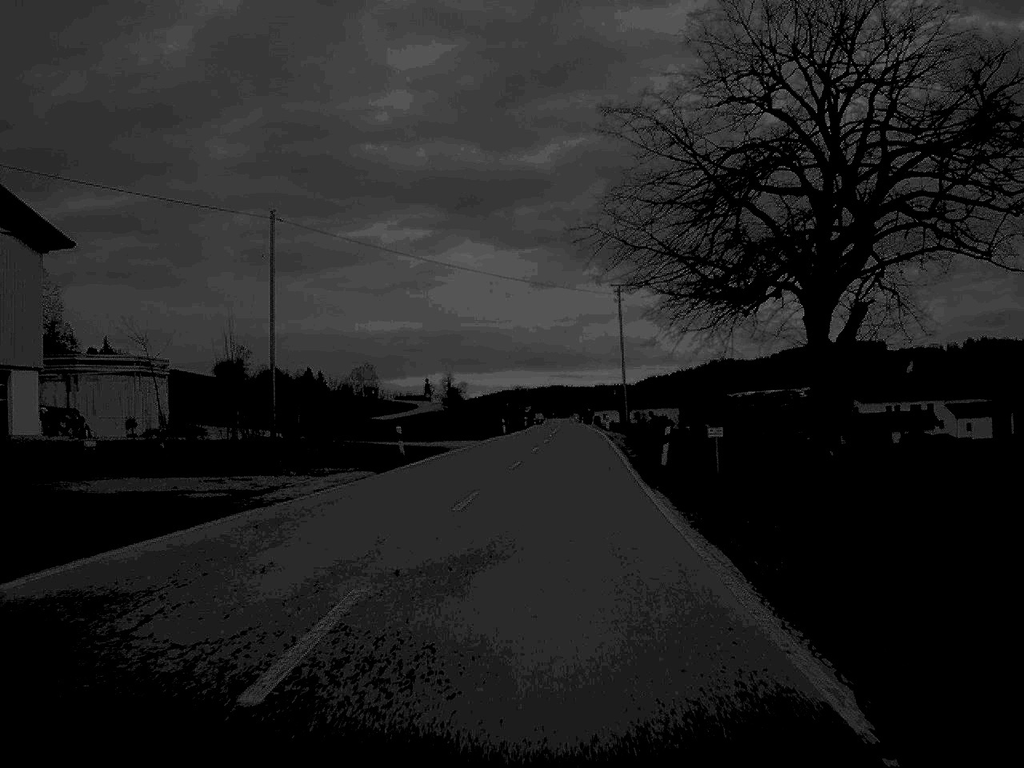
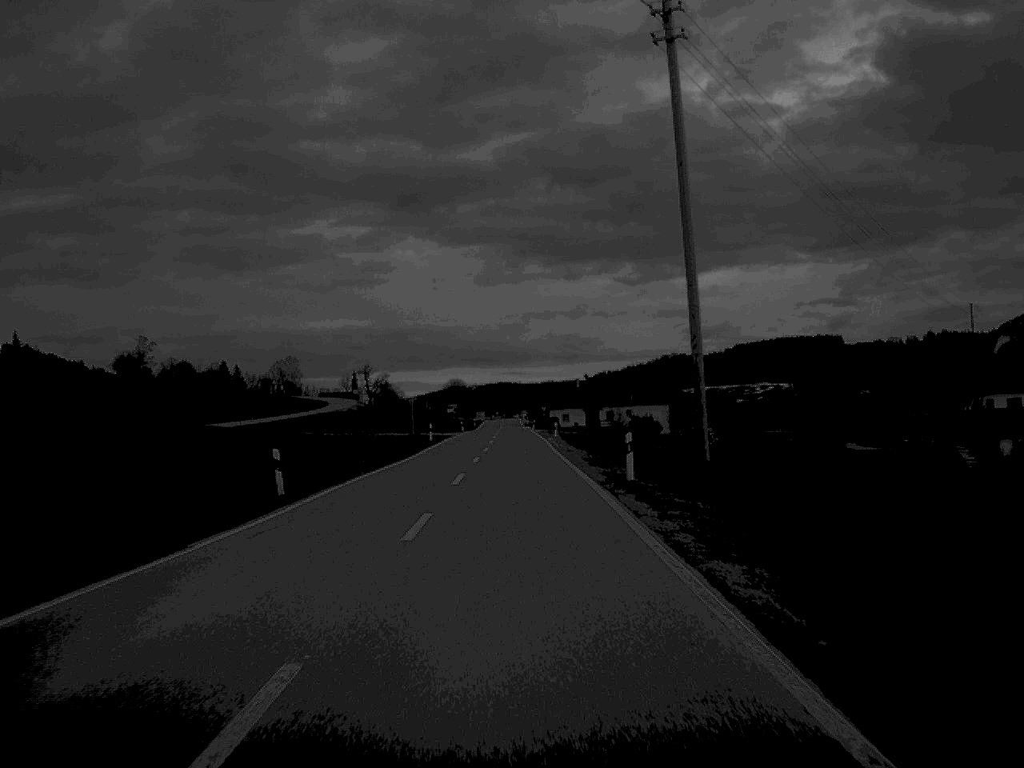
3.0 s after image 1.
(+2.4, +64.3) m; +2°
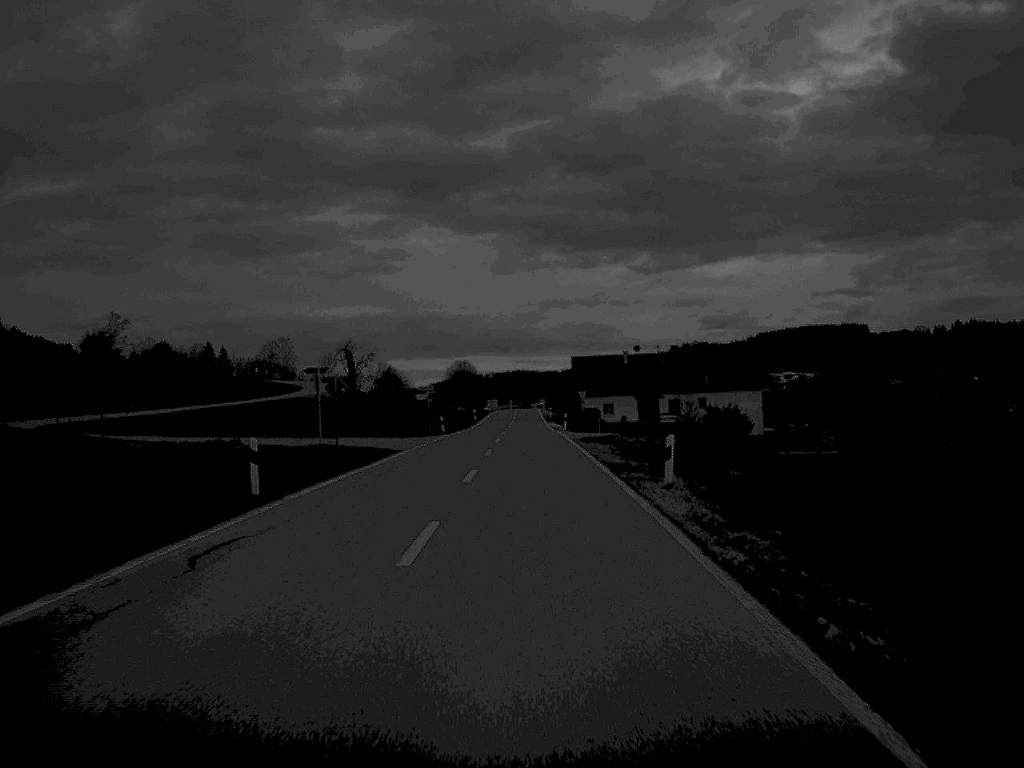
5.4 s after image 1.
(-0.5, +52.8) m; -1°
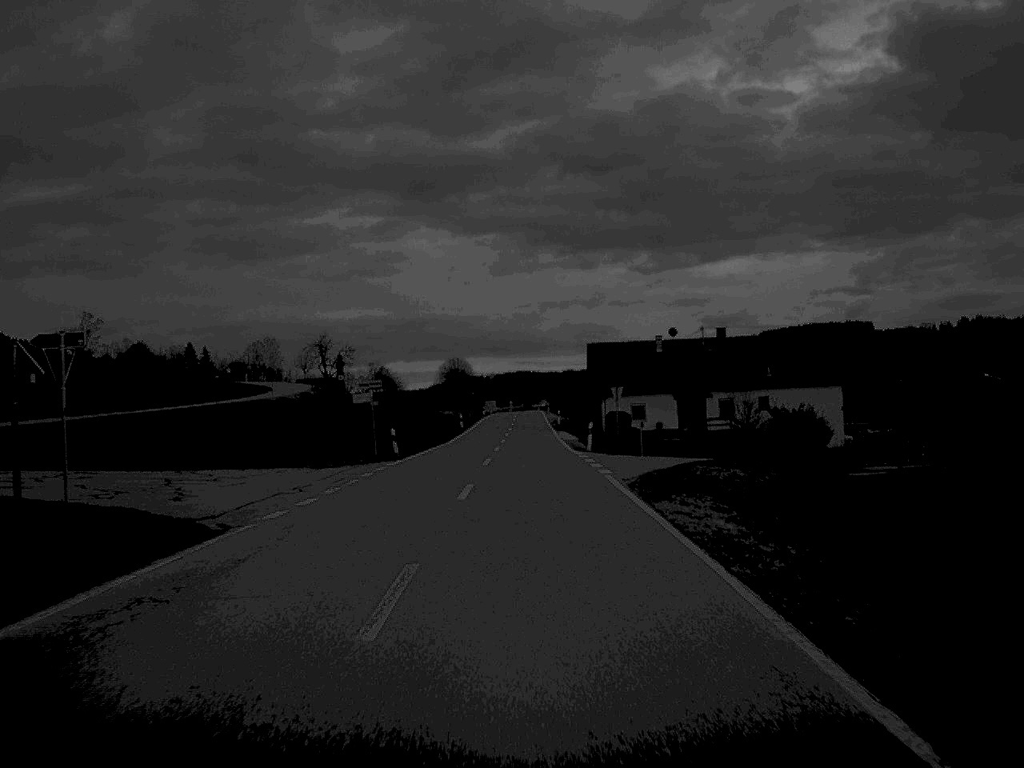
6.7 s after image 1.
(0.0, +27.5) m; 0°
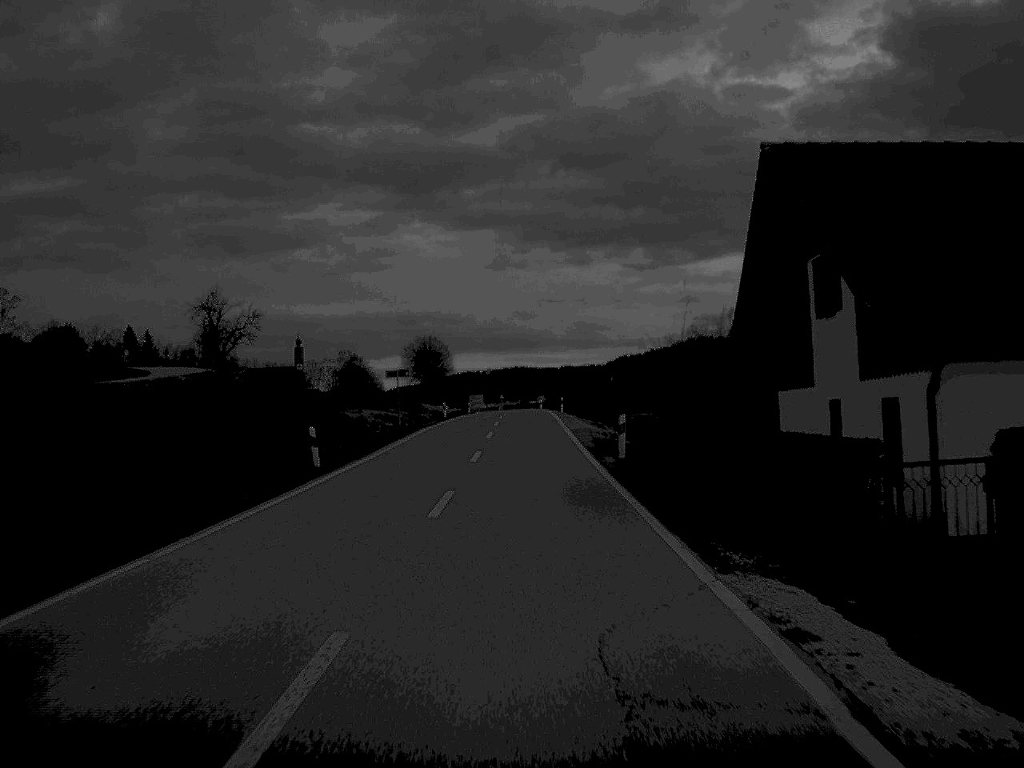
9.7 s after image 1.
(+0.1, +65.0) m; 0°
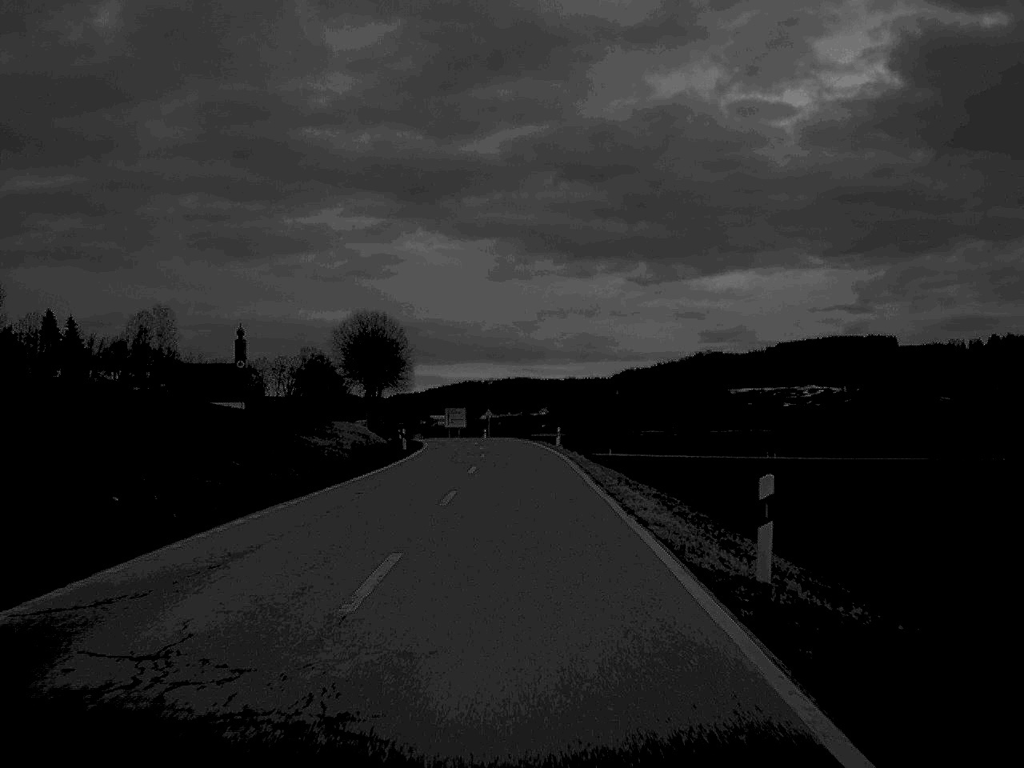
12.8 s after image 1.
(+0.1, +68.4) m; 0°
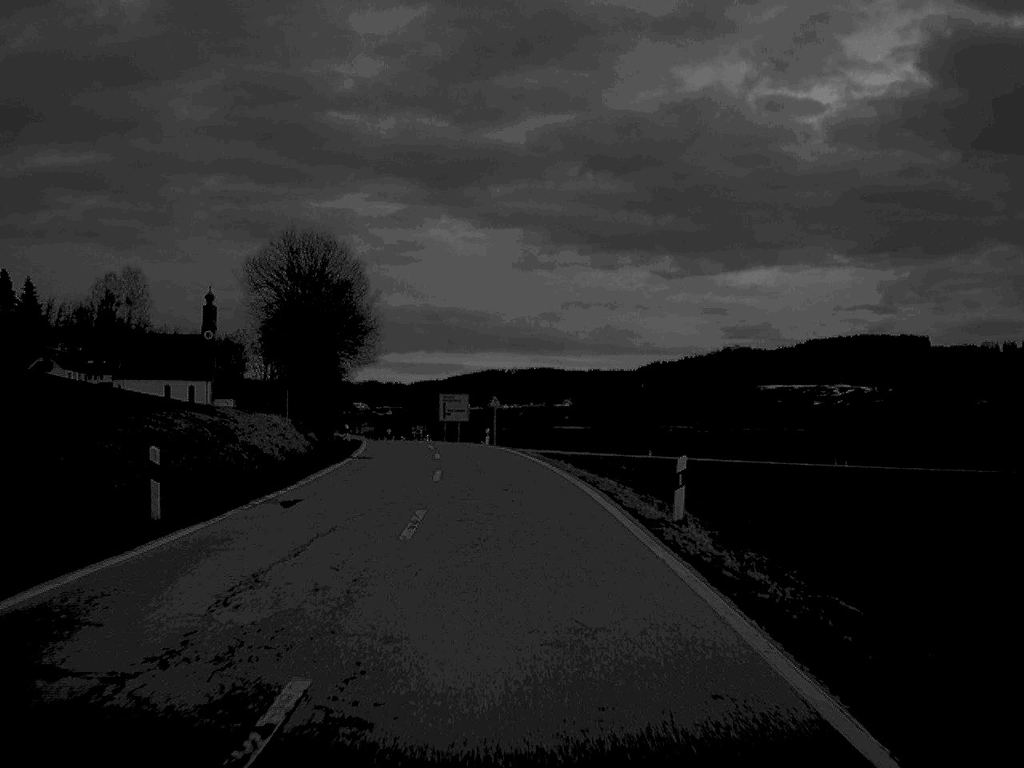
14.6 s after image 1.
(-0.3, +42.9) m; -1°
